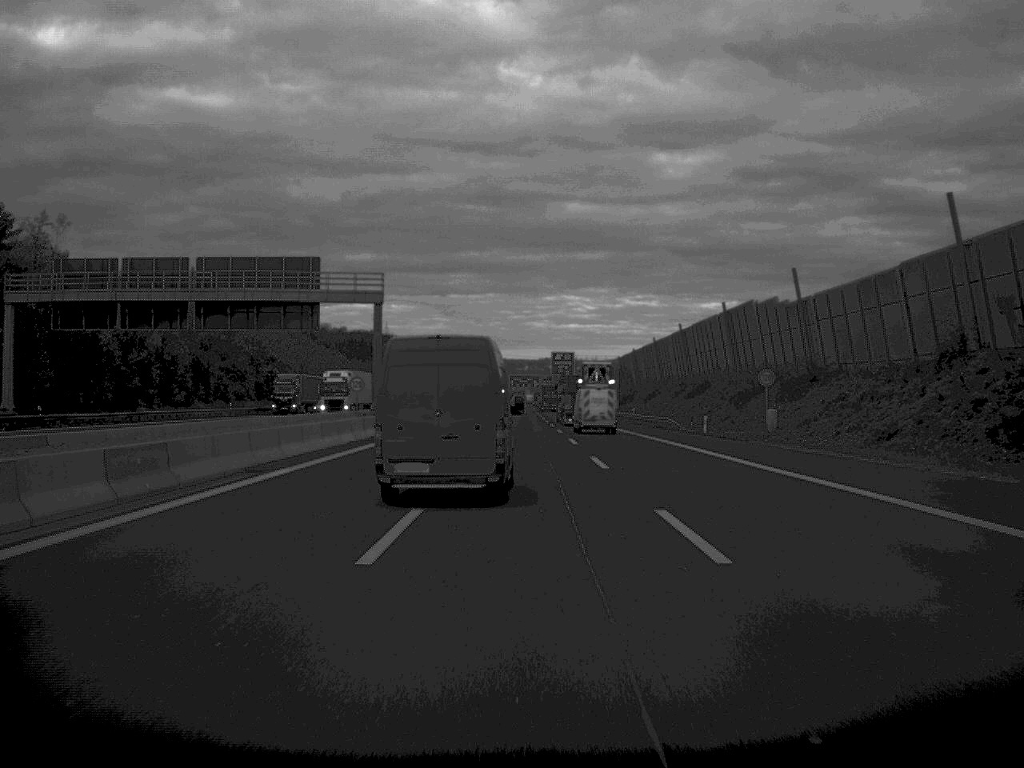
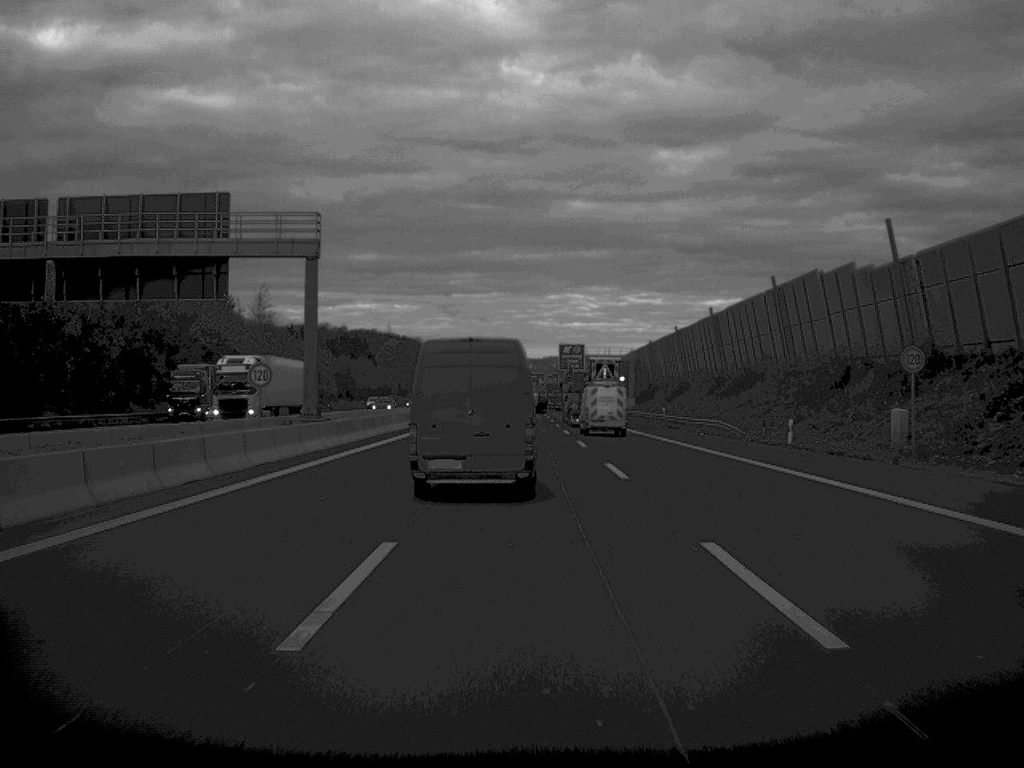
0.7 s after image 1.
(0.0, +22.3) m; 0°
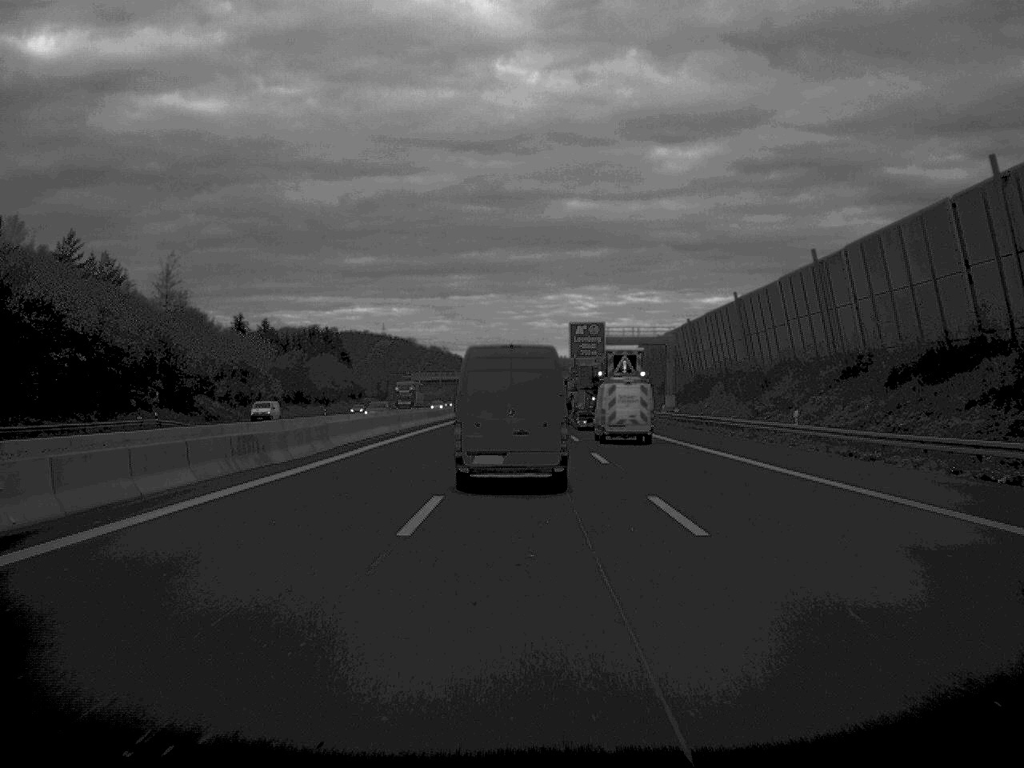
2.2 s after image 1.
(0.0, +46.6) m; 0°
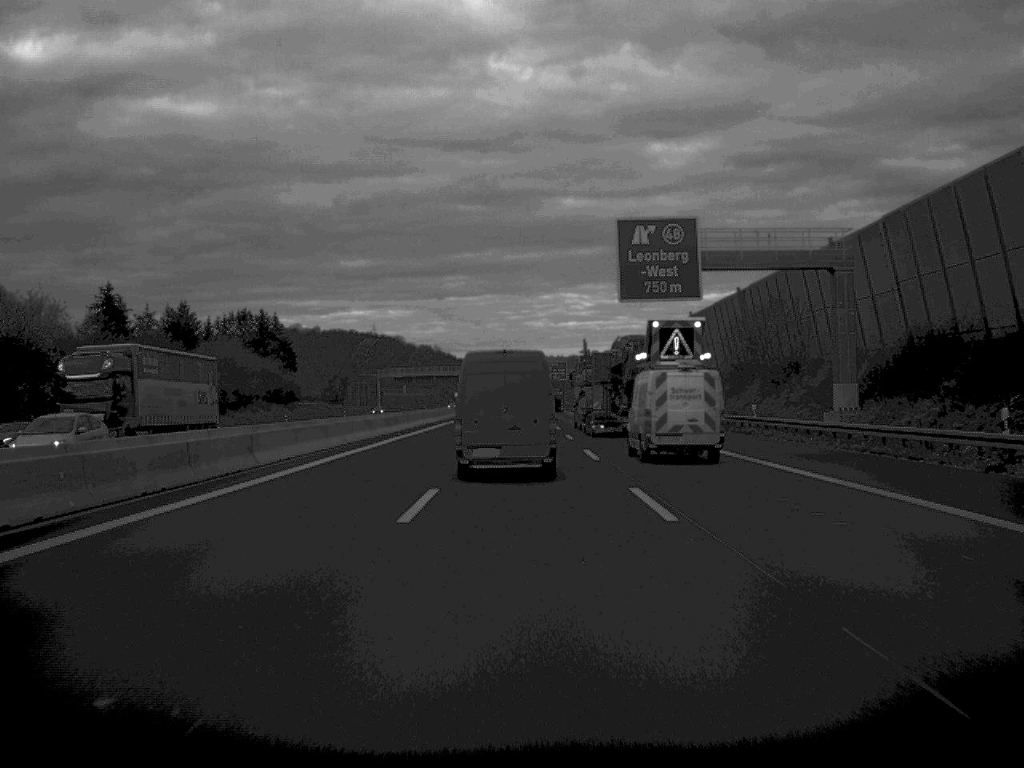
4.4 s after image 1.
(+0.1, +69.7) m; 0°
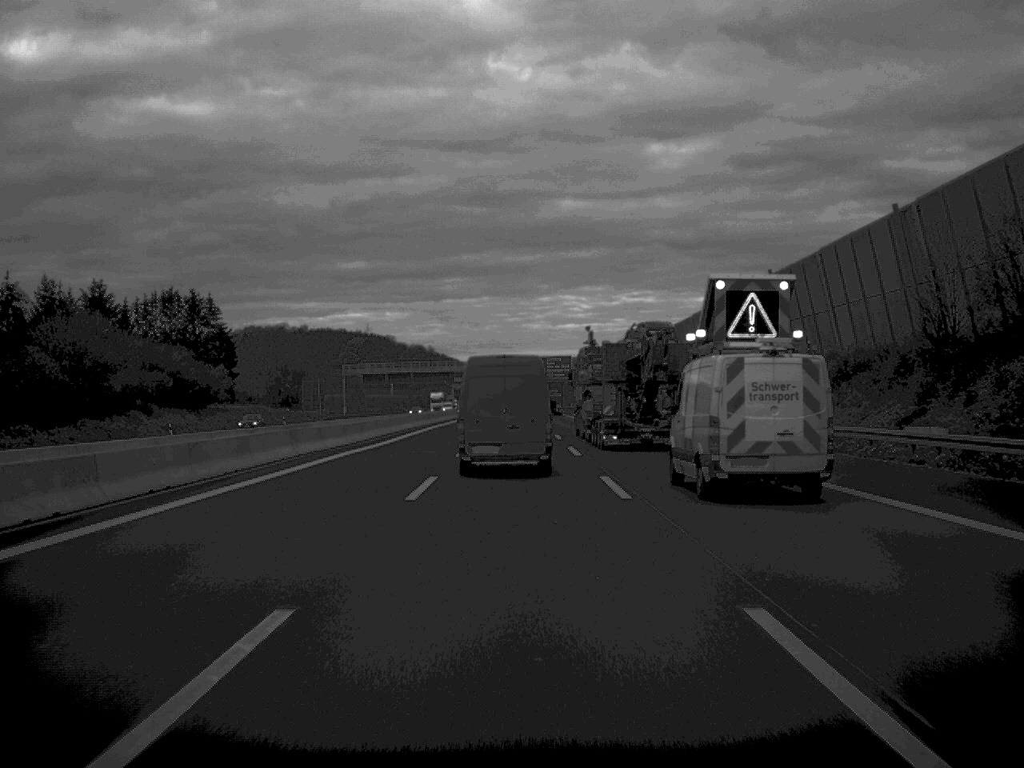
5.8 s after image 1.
(+0.1, +46.4) m; 0°
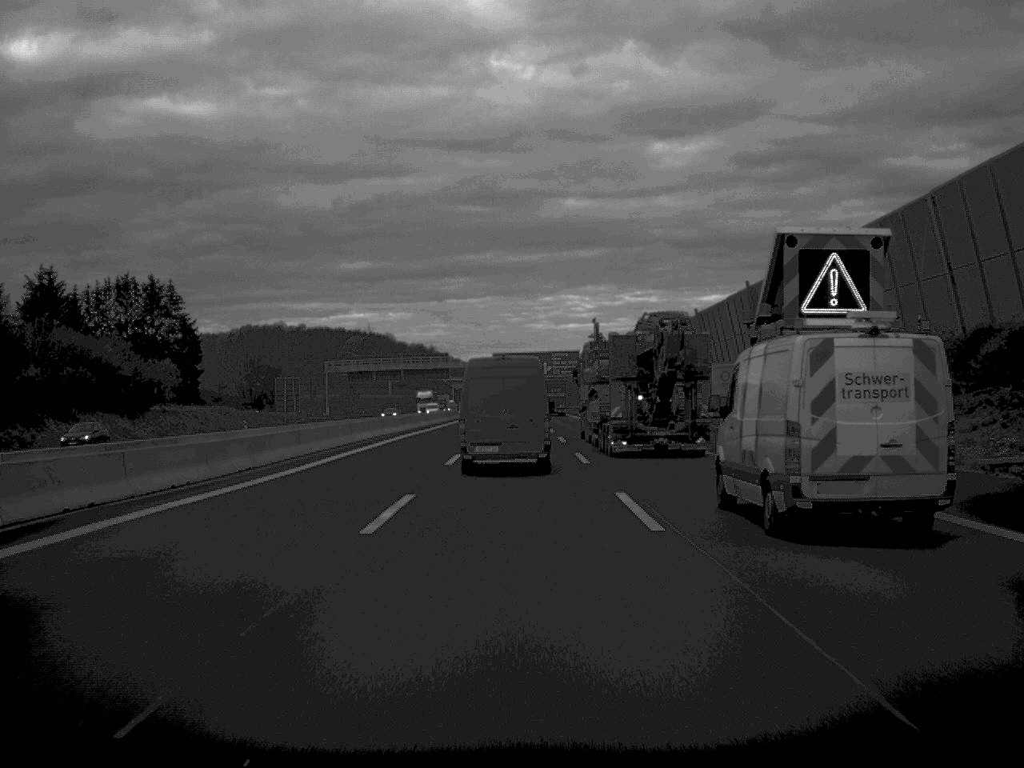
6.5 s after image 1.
(0.0, +22.2) m; 0°
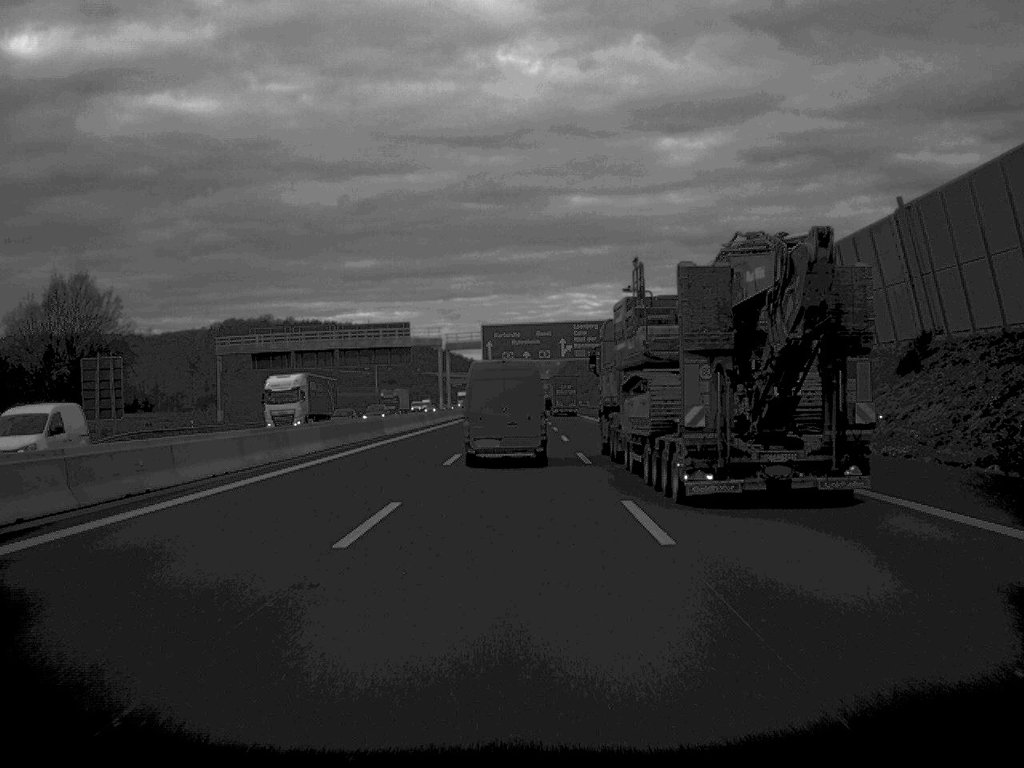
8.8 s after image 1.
(-0.2, +72.0) m; 0°
